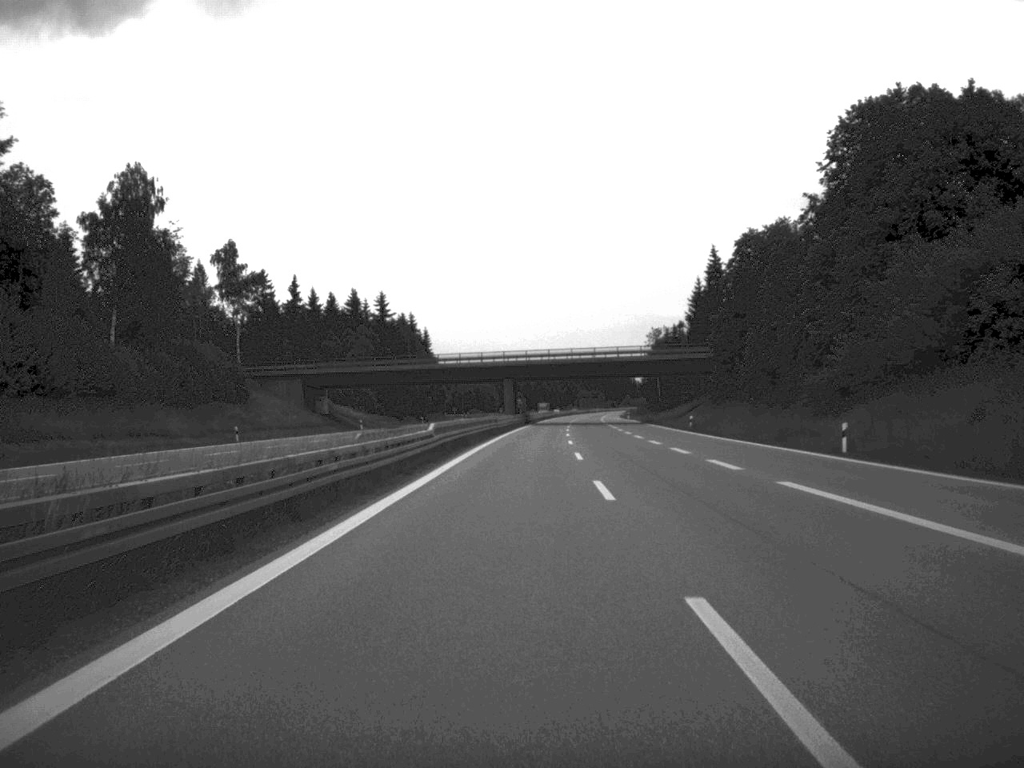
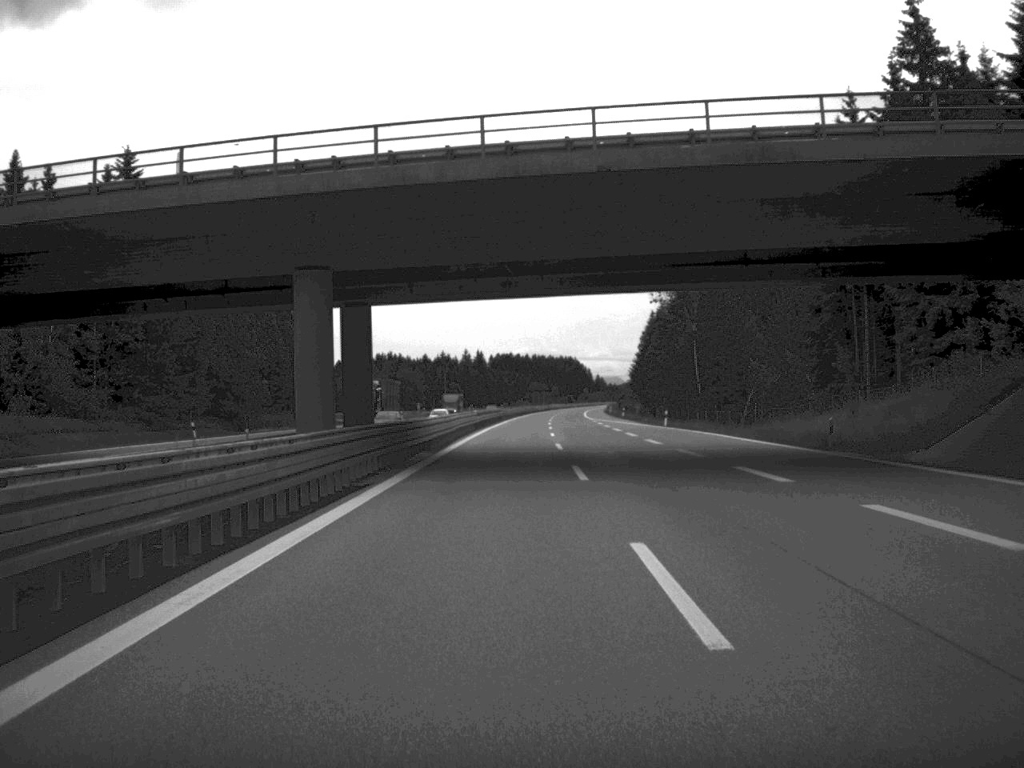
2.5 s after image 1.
(+2.1, +102.7) m; +2°
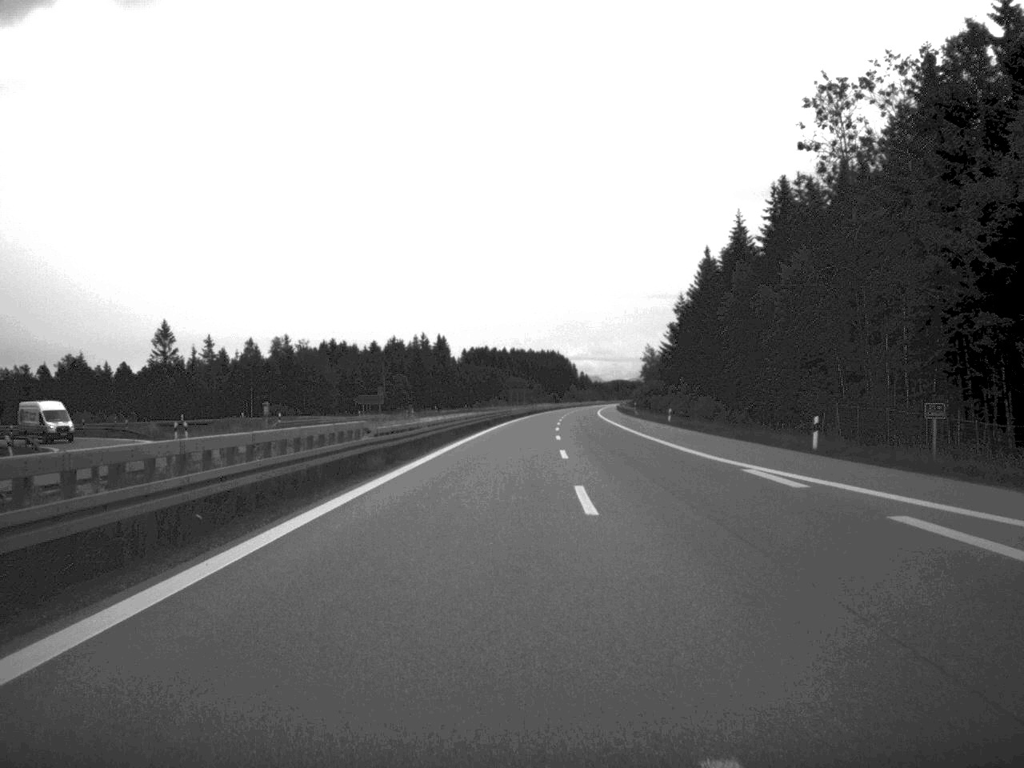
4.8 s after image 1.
(+0.9, +97.0) m; +1°
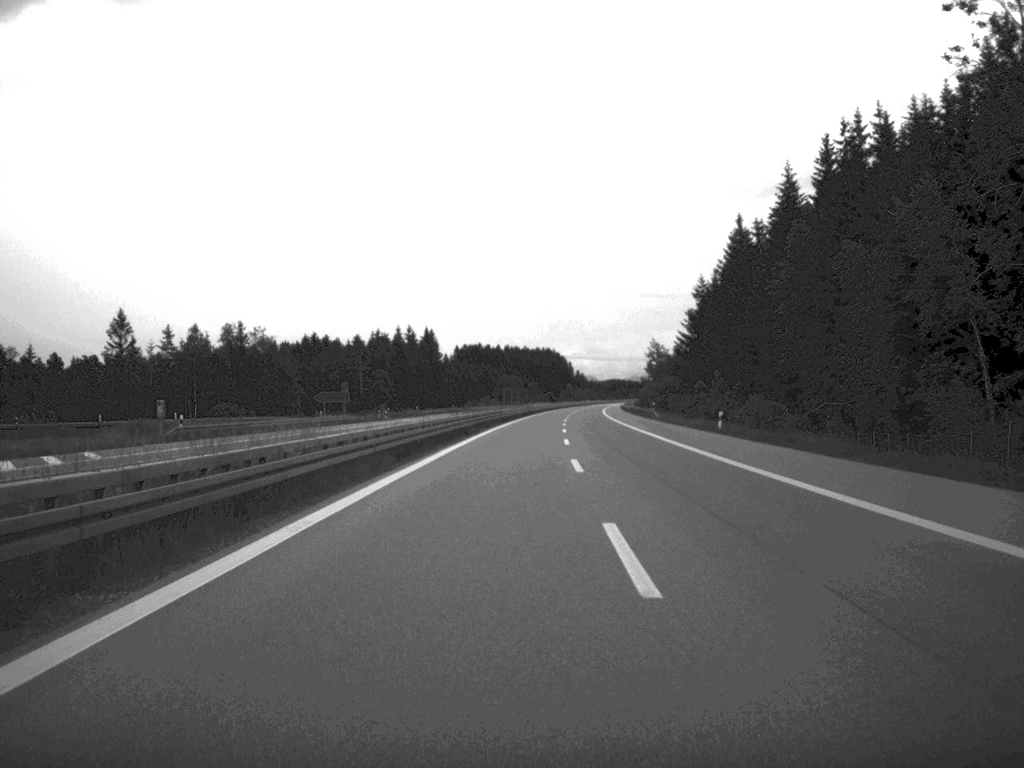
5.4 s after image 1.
(0.0, +24.8) m; 0°
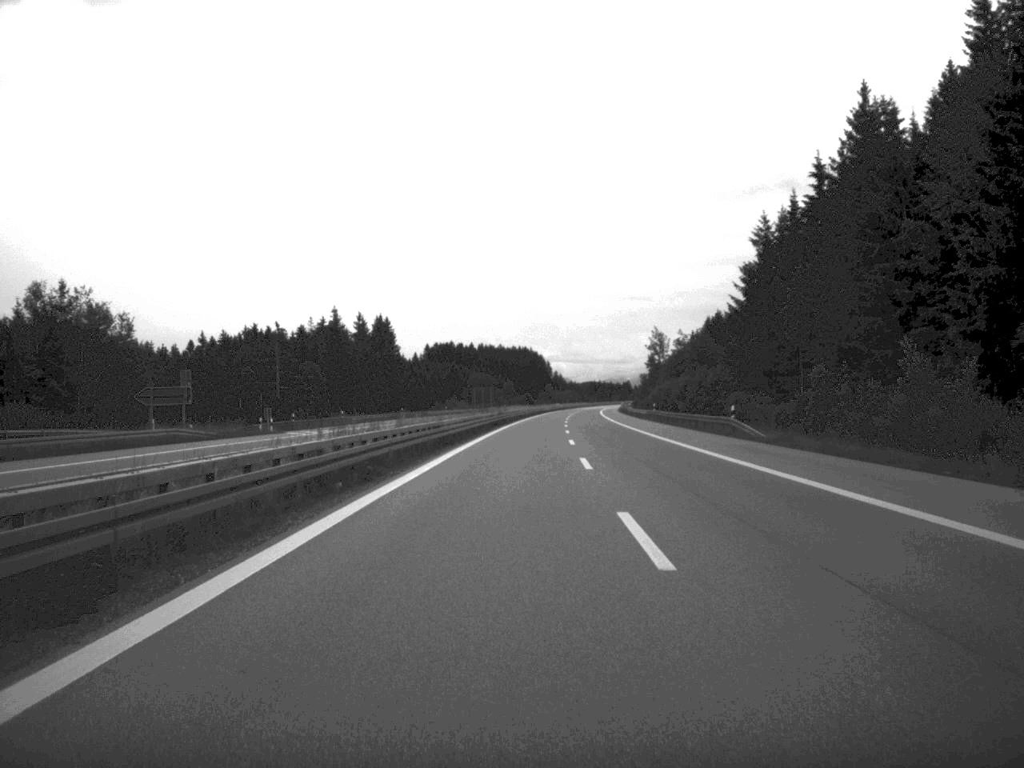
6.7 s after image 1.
(+0.4, +51.6) m; +1°
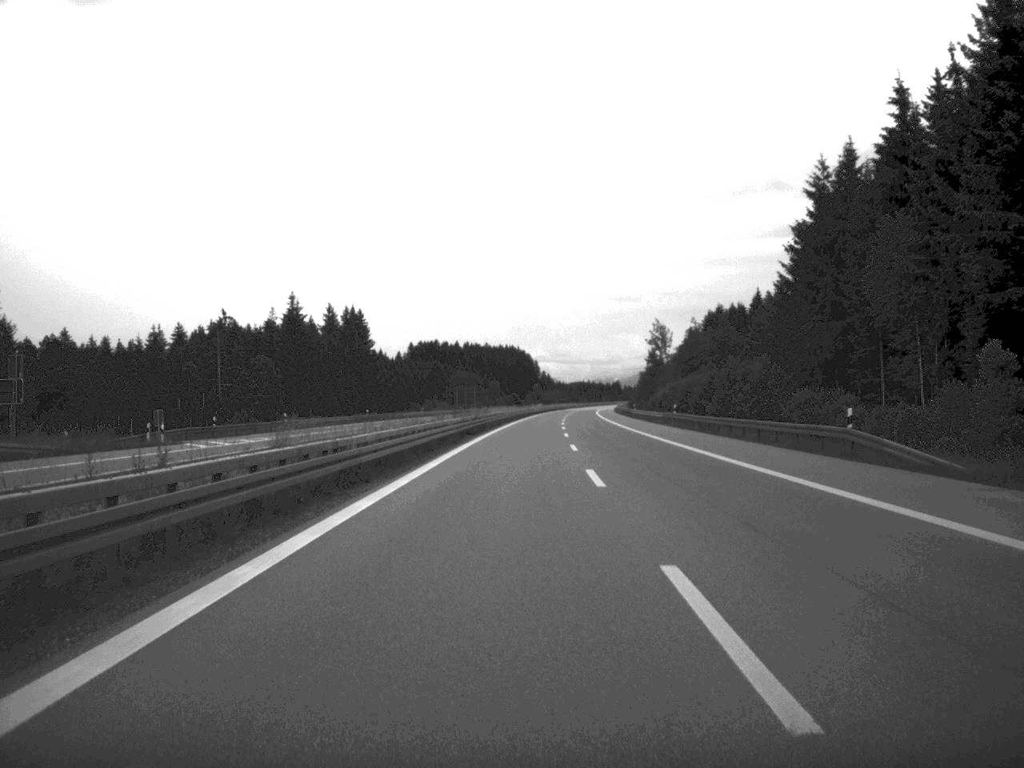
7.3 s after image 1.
(+0.1, +23.4) m; +1°
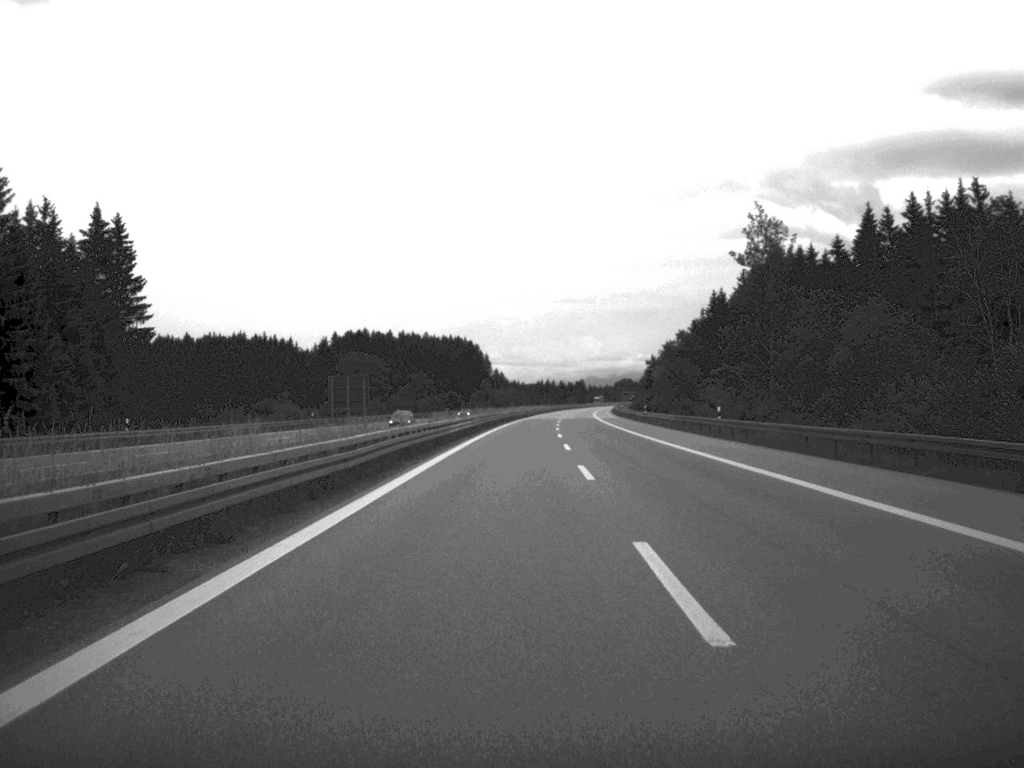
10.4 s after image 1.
(+2.3, +121.7) m; +2°
